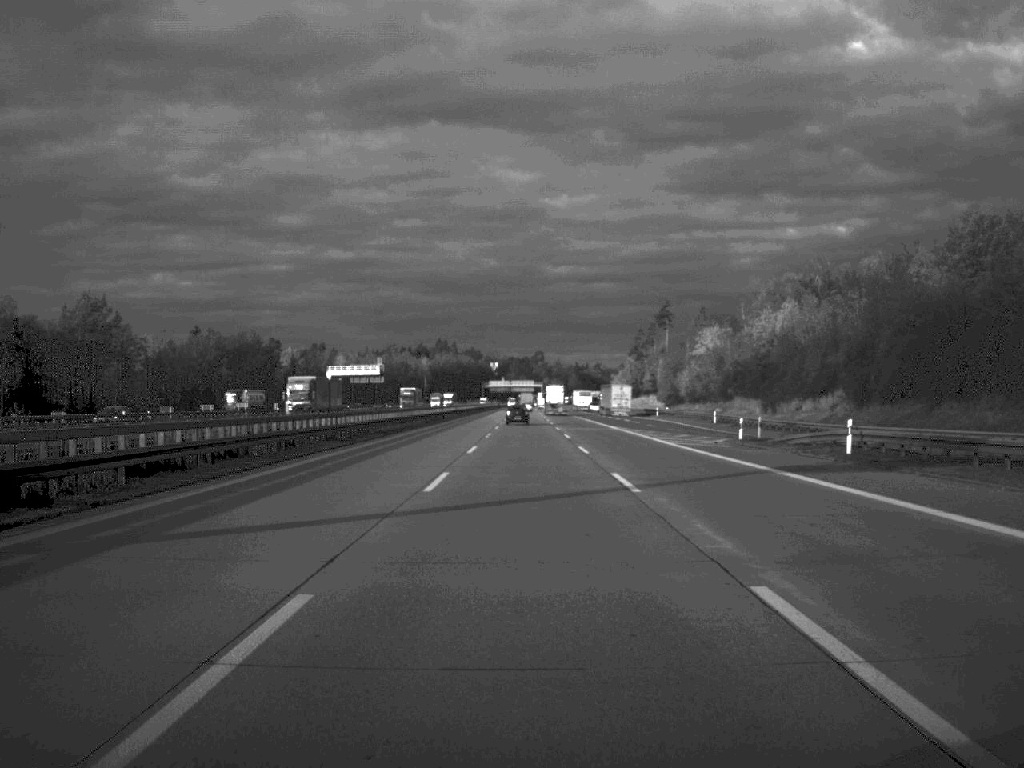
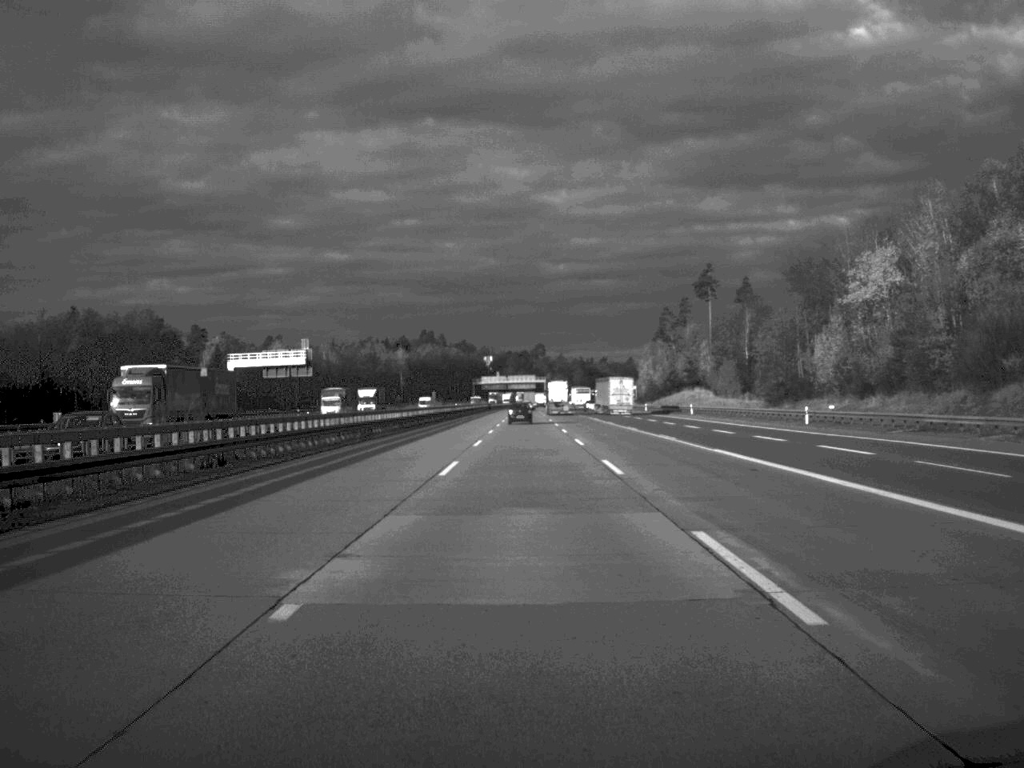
(-0.1, +85.1) m; 0°
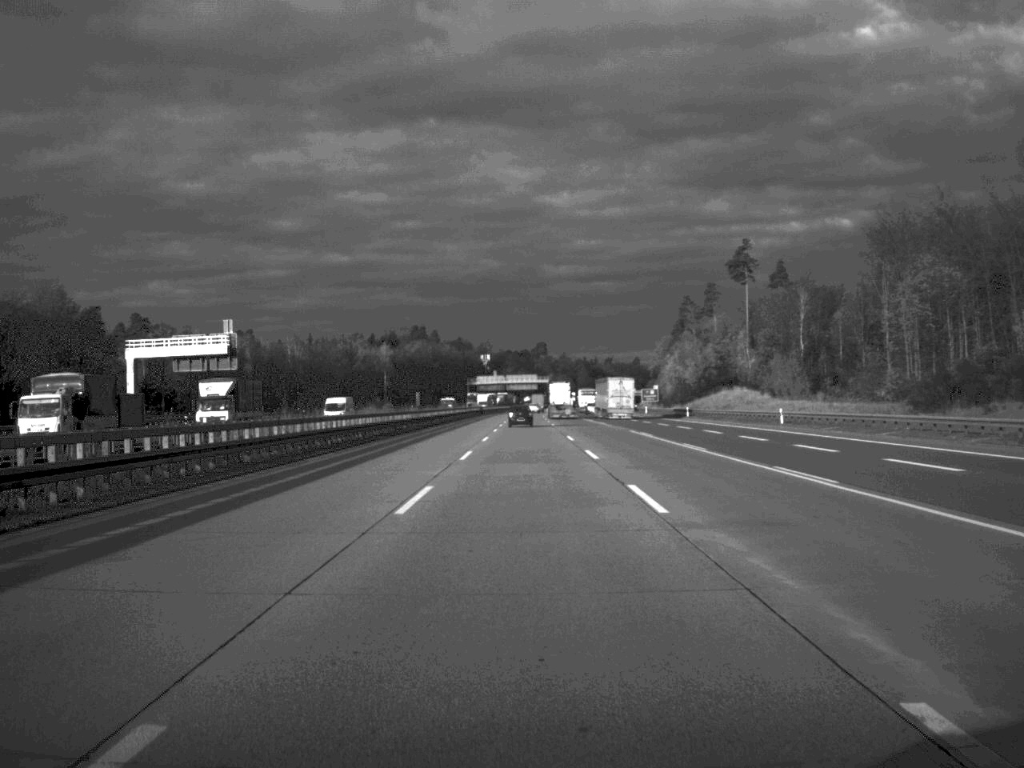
(0.0, +44.5) m; 0°
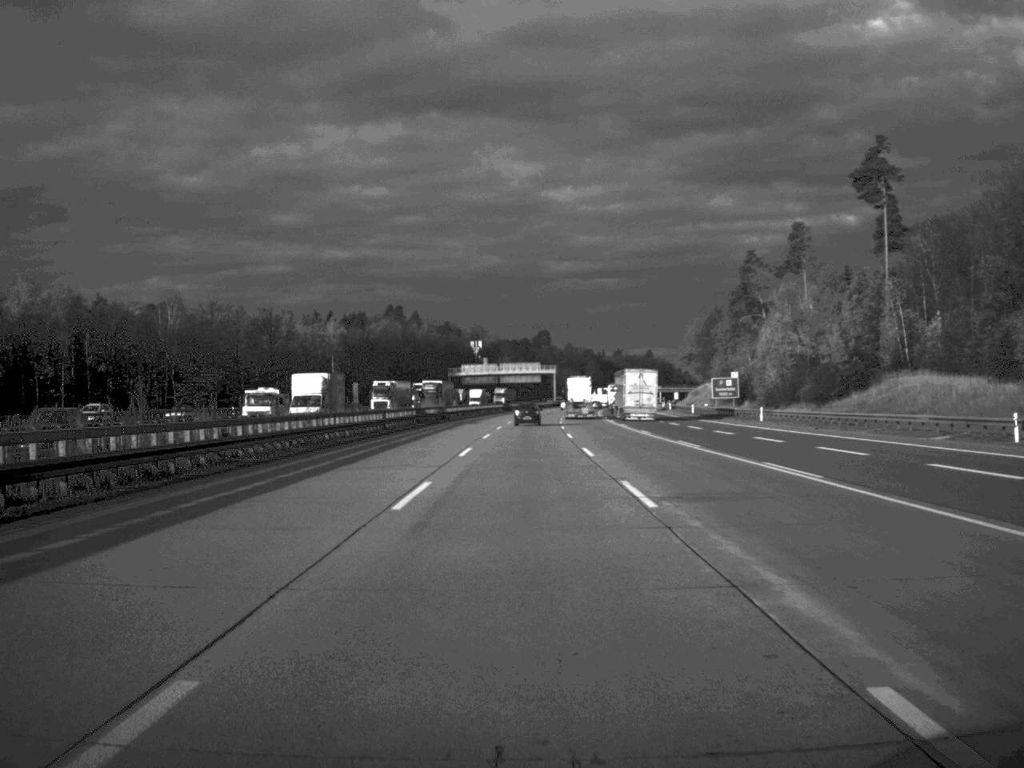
(0.0, +88.1) m; 0°
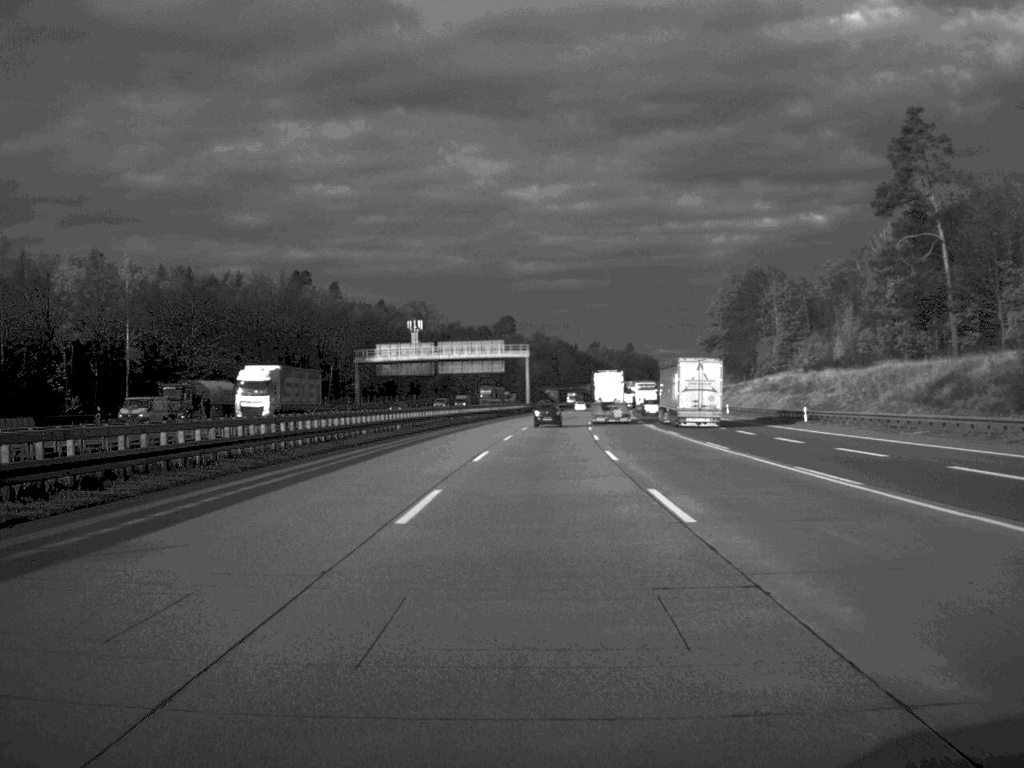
(+1.0, +108.8) m; +2°
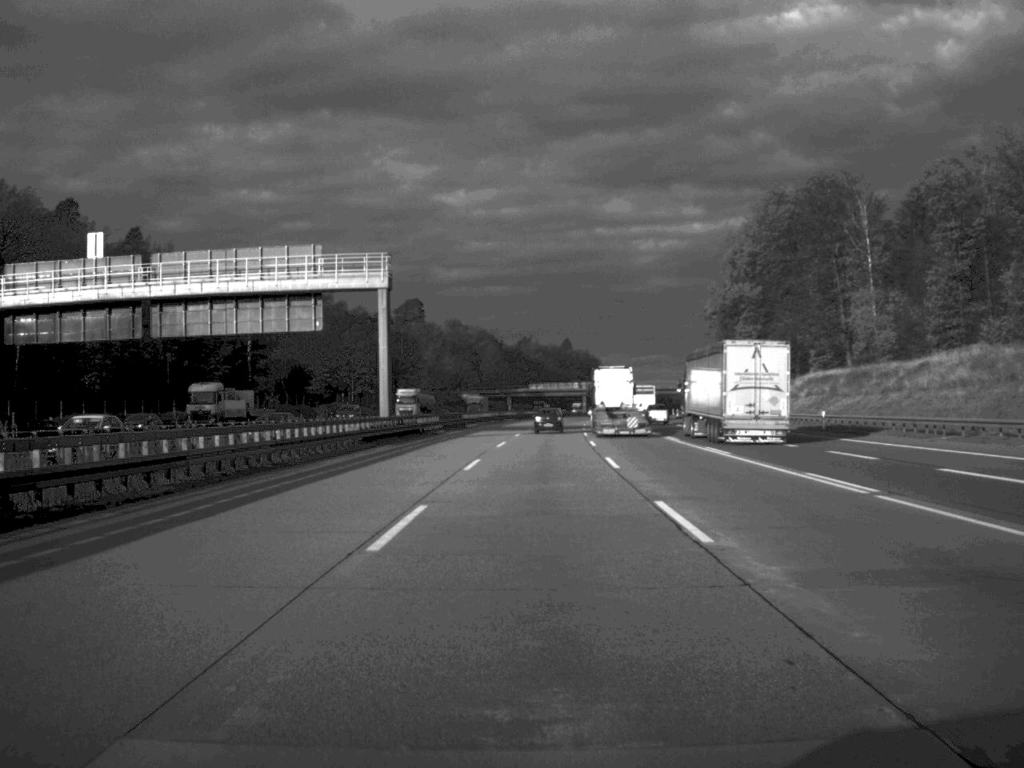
(+3.3, +108.9) m; +3°
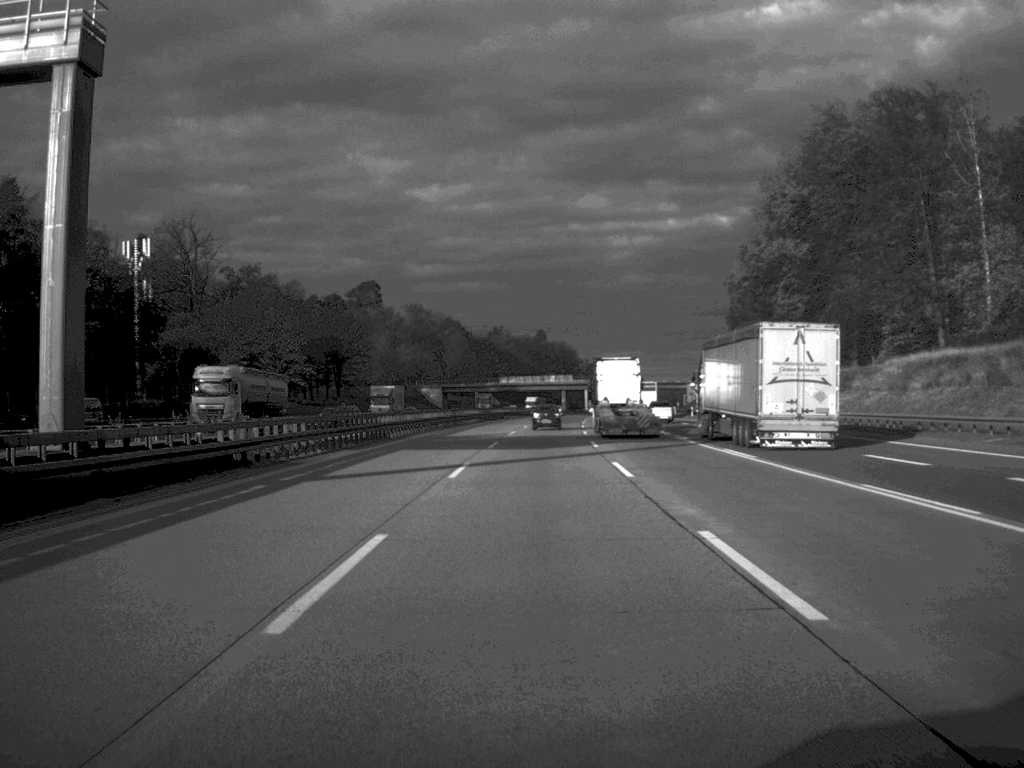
(+0.4, +41.6) m; +1°
